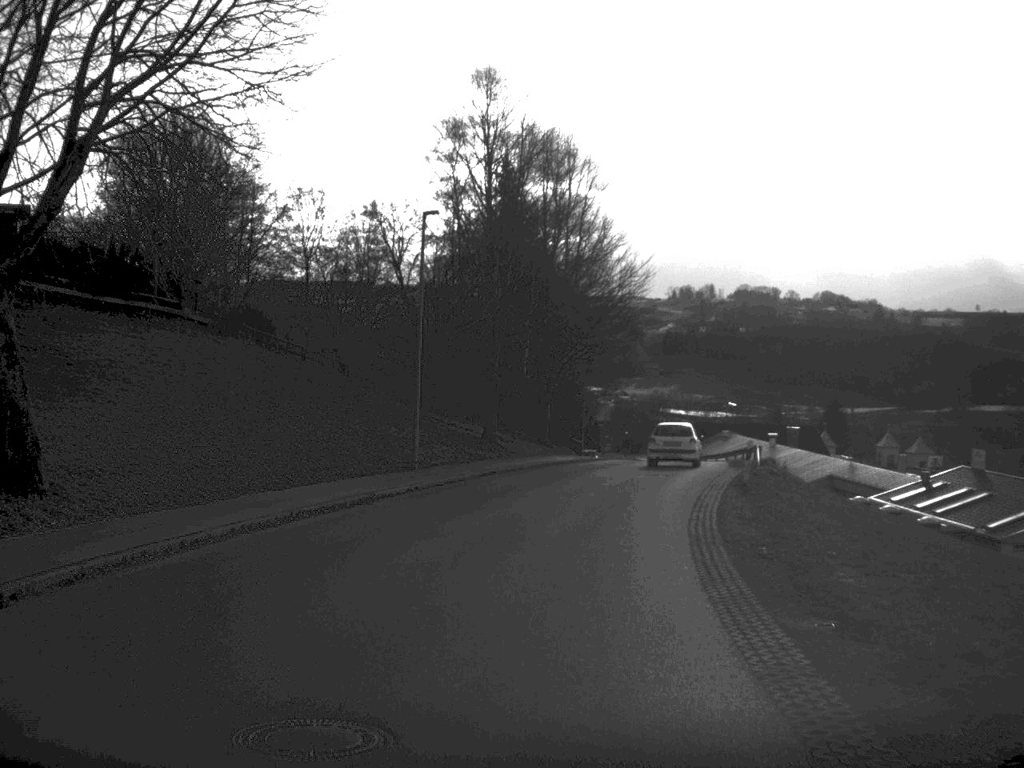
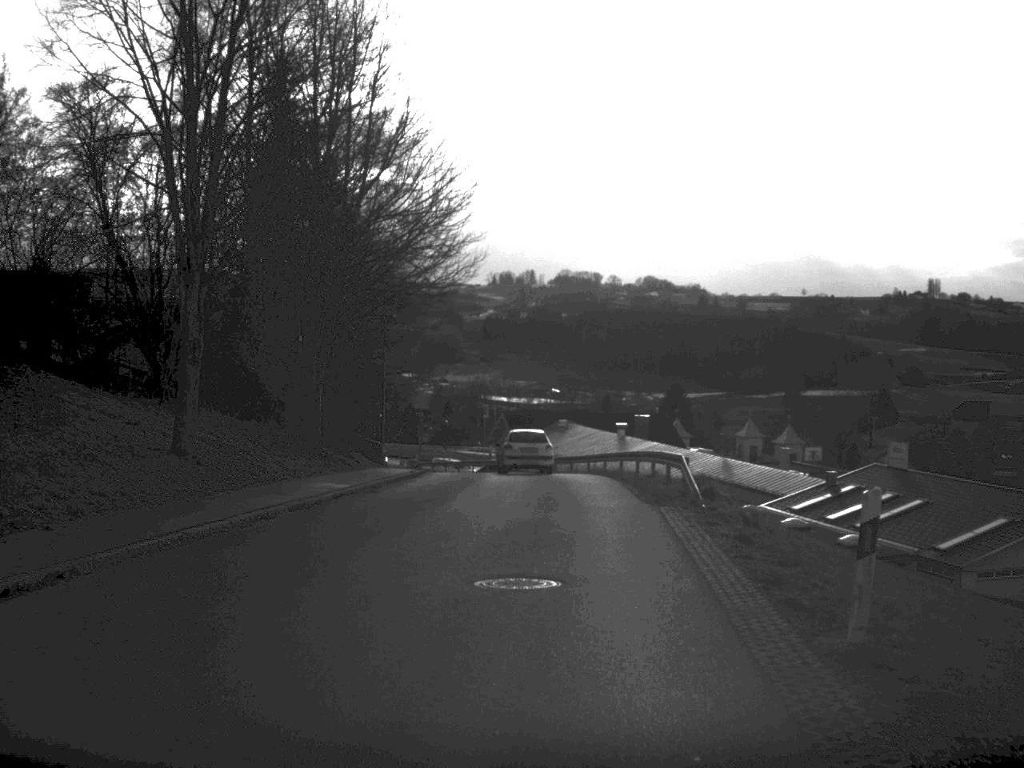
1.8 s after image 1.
(+1.5, +21.2) m; +8°
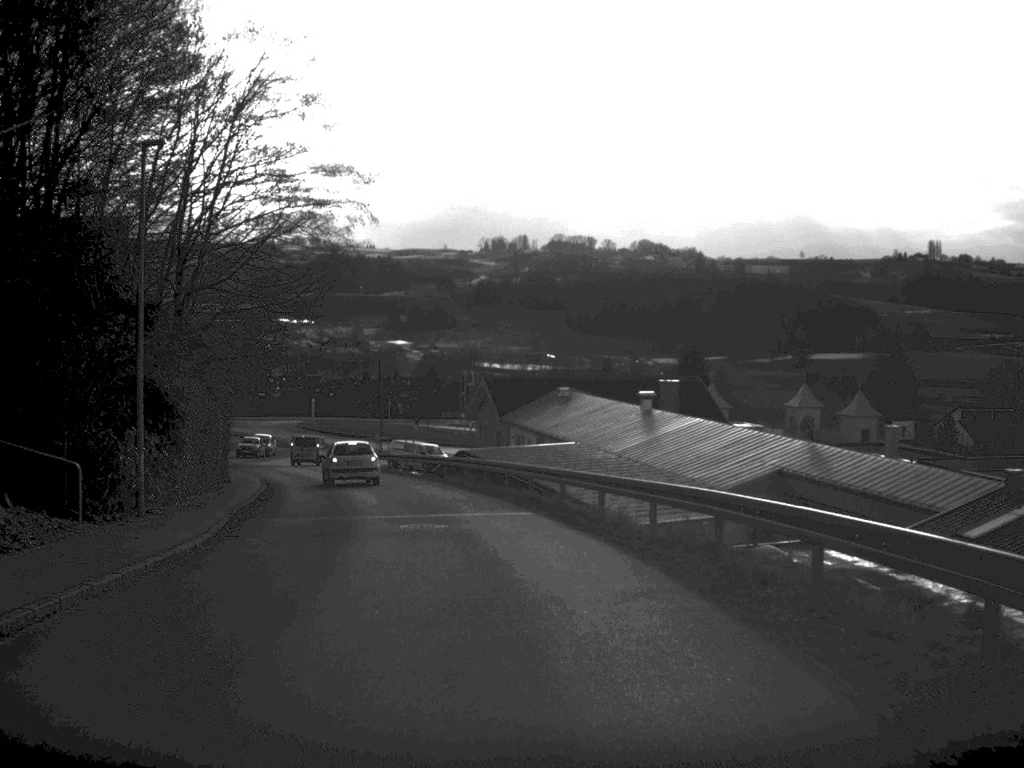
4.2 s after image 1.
(+0.4, +30.6) m; 0°
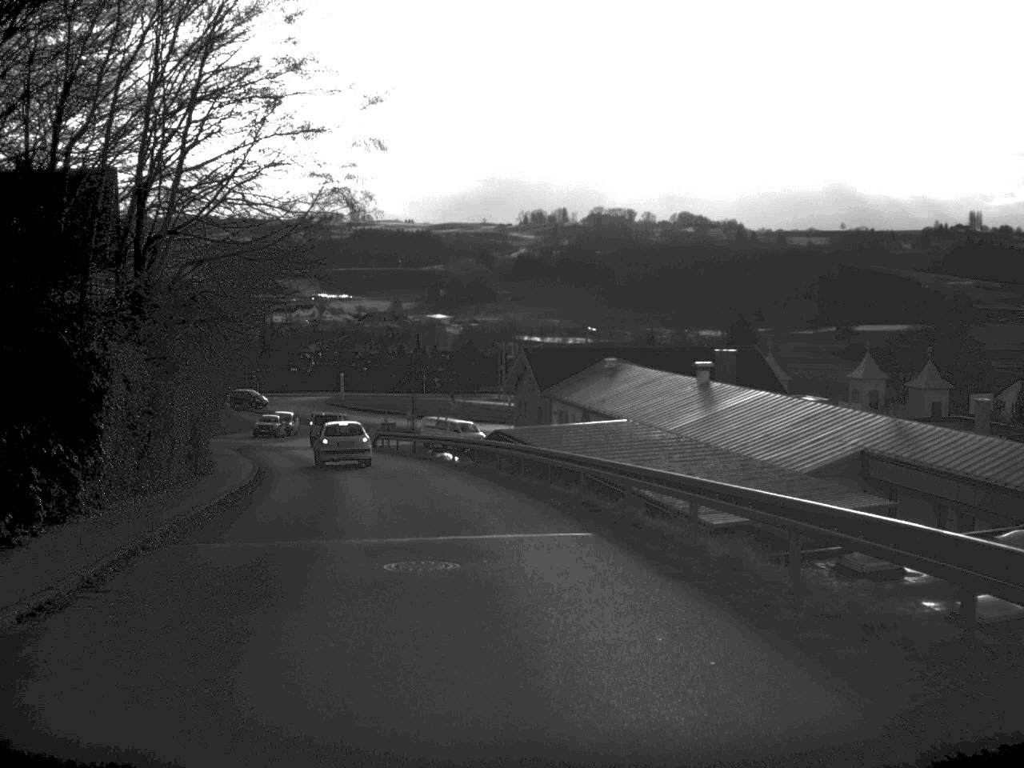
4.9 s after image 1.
(-0.1, +7.7) m; -2°
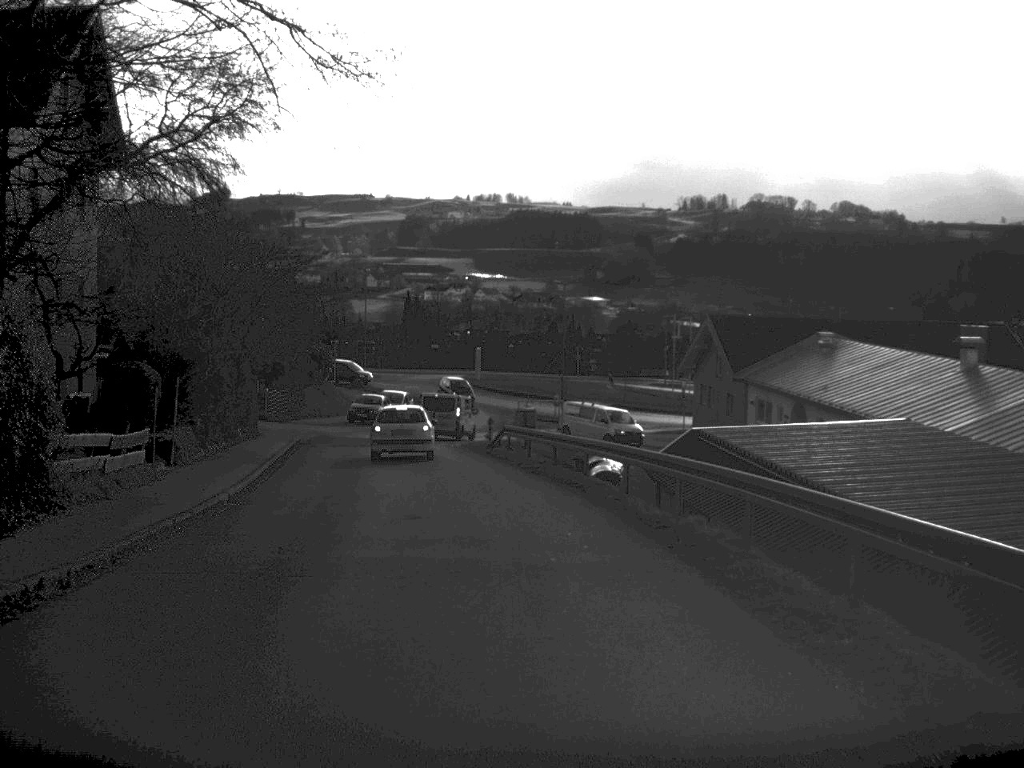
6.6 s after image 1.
(-1.3, +20.6) m; -7°
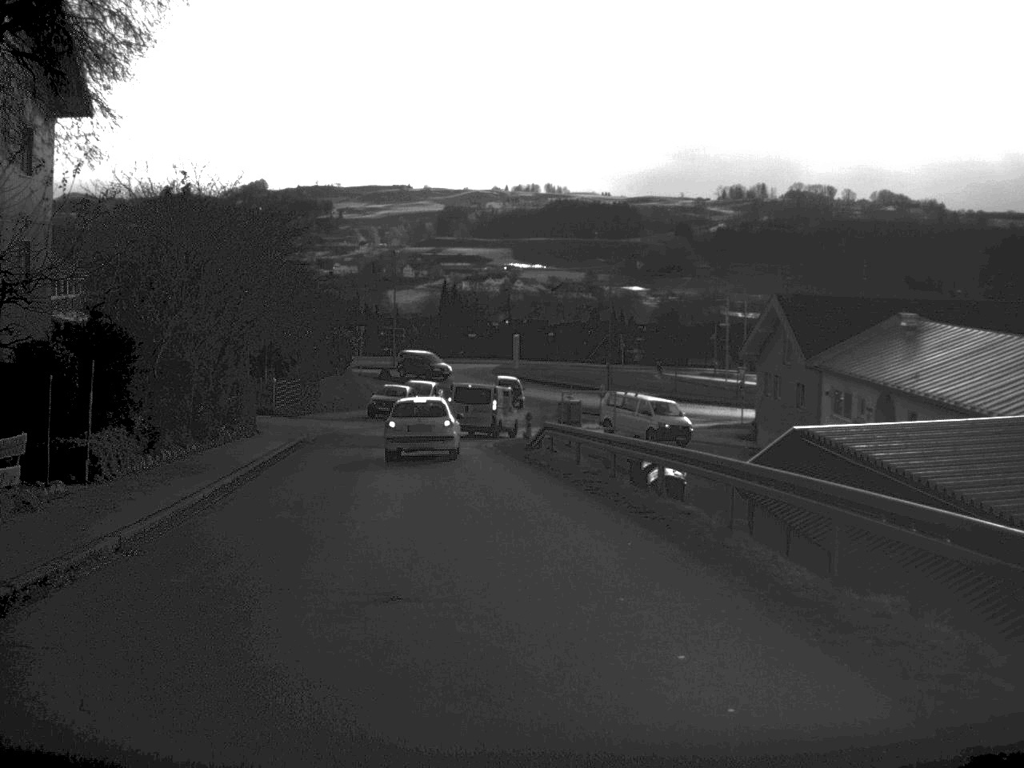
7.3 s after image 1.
(-0.1, +7.3) m; -2°
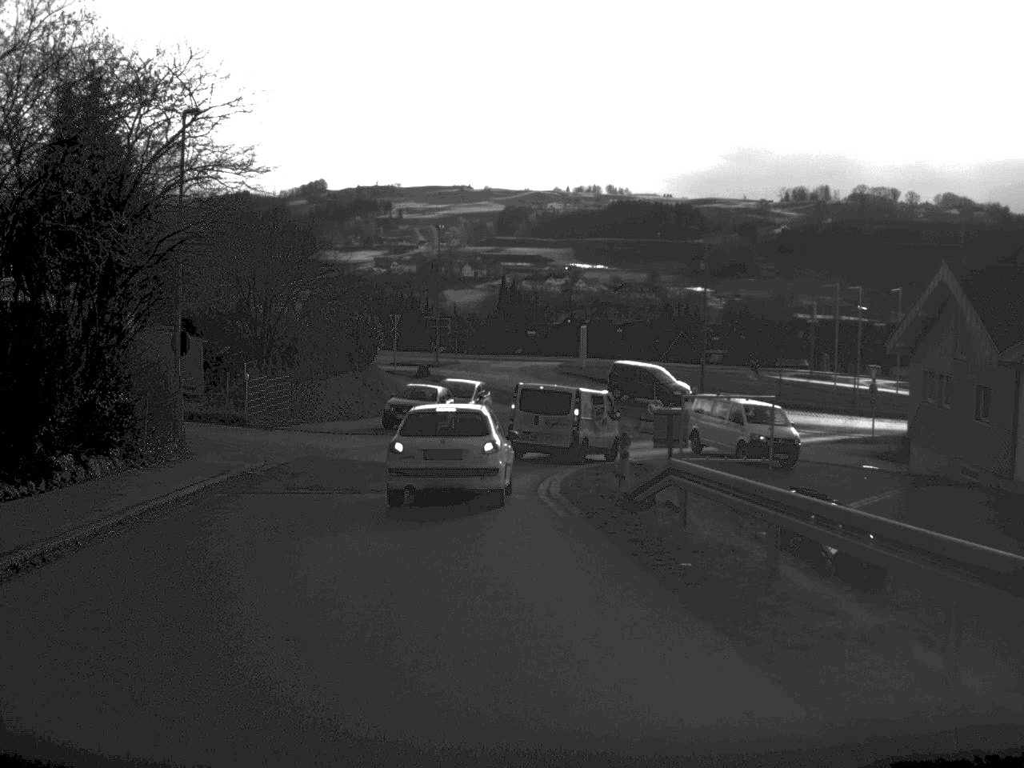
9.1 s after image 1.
(-0.4, +15.4) m; -3°
